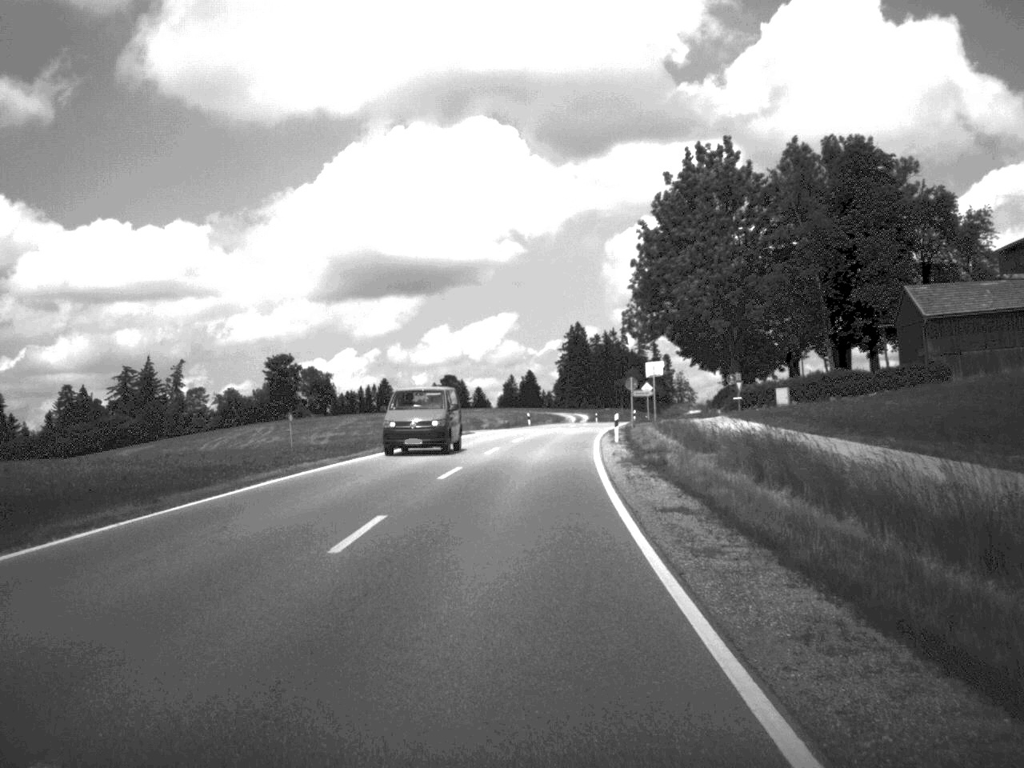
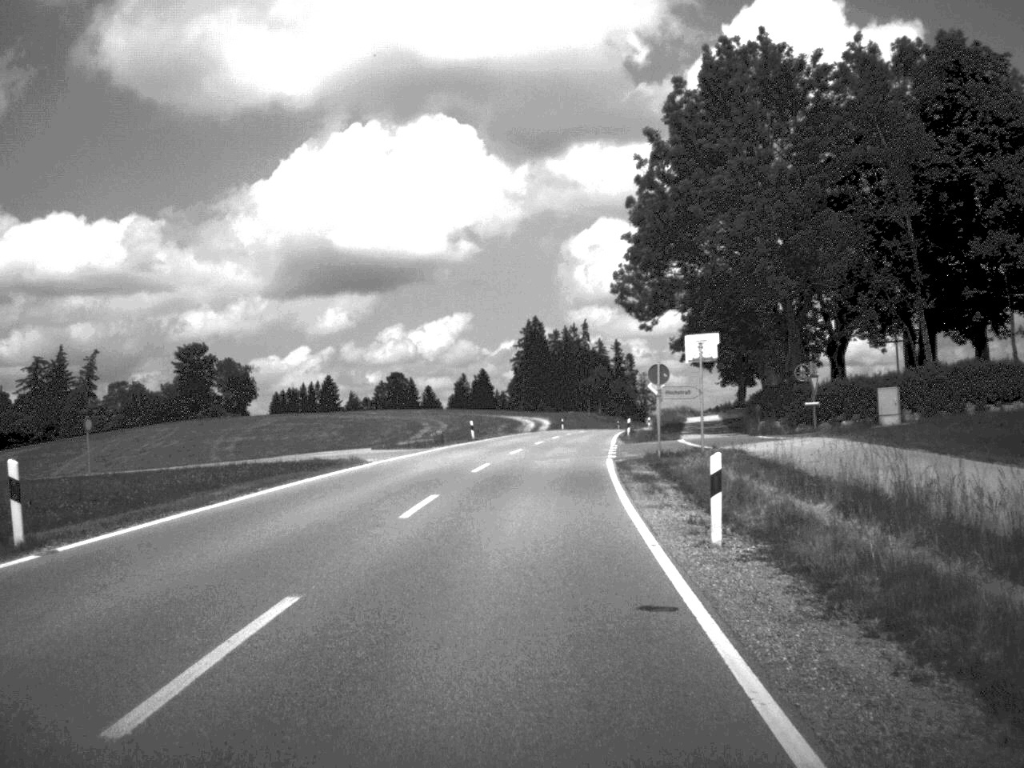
(+0.5, +30.4) m; +2°
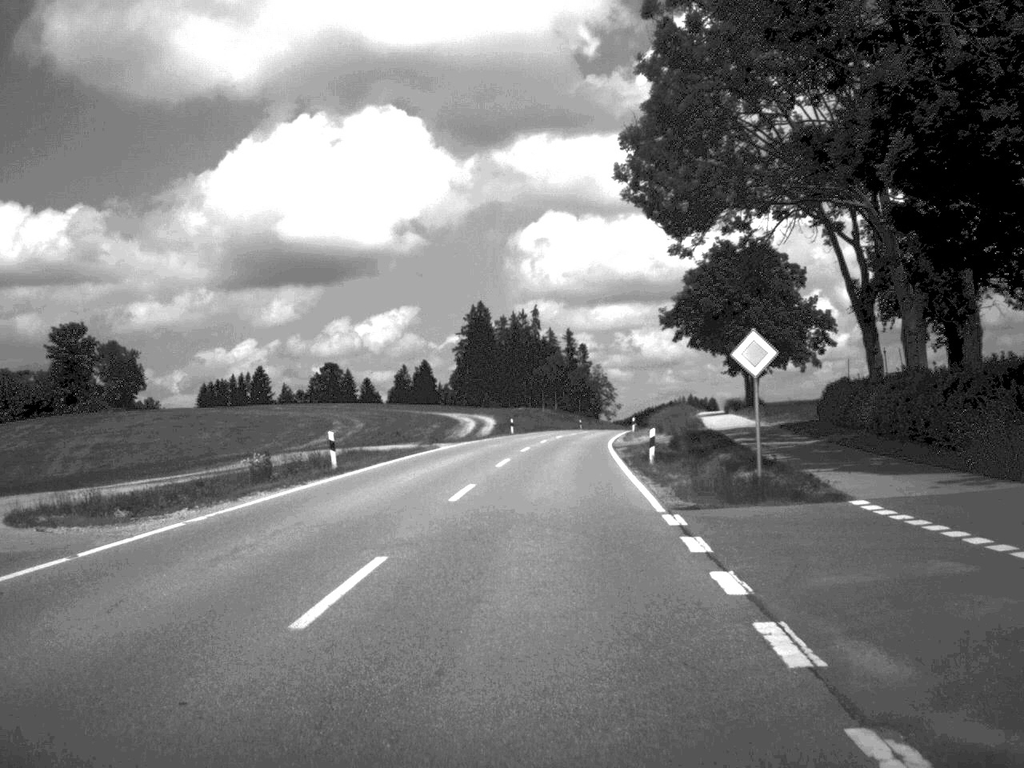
(+0.6, +32.2) m; +2°
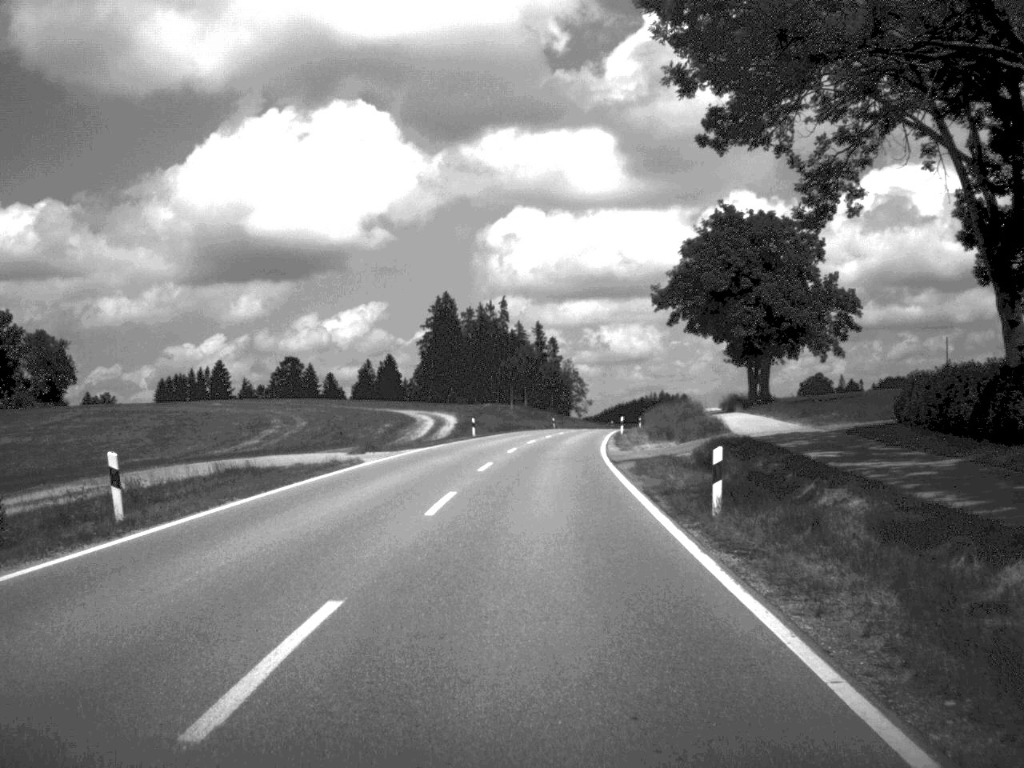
(+0.2, +14.6) m; +1°
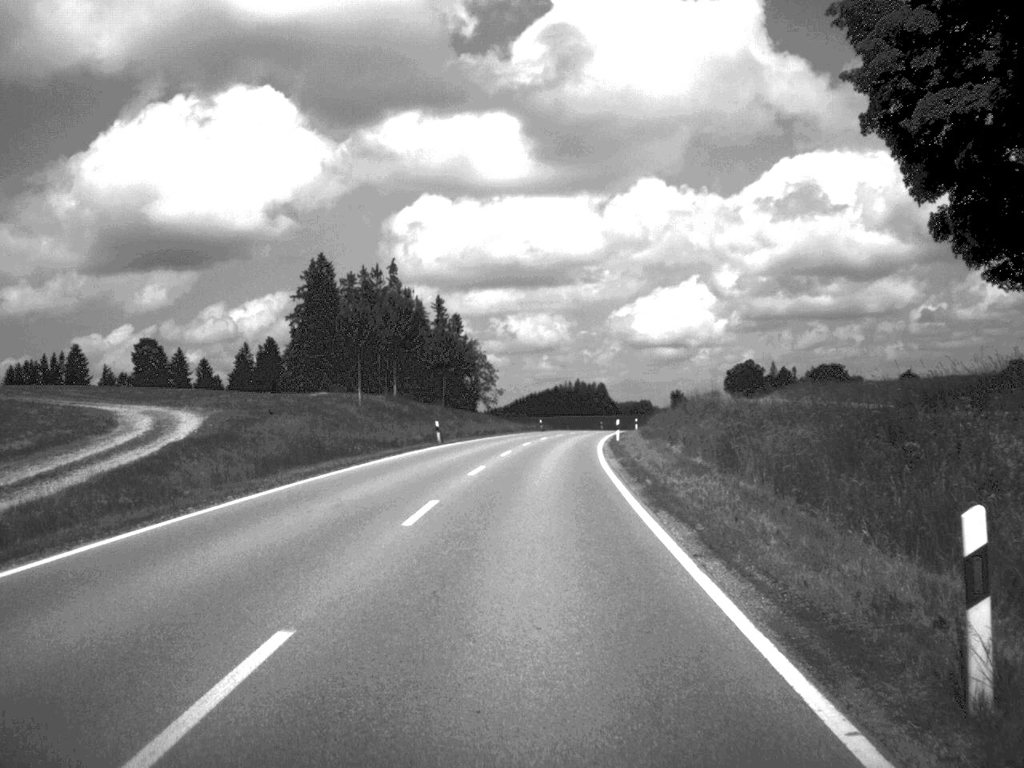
(+2.1, +59.8) m; +4°
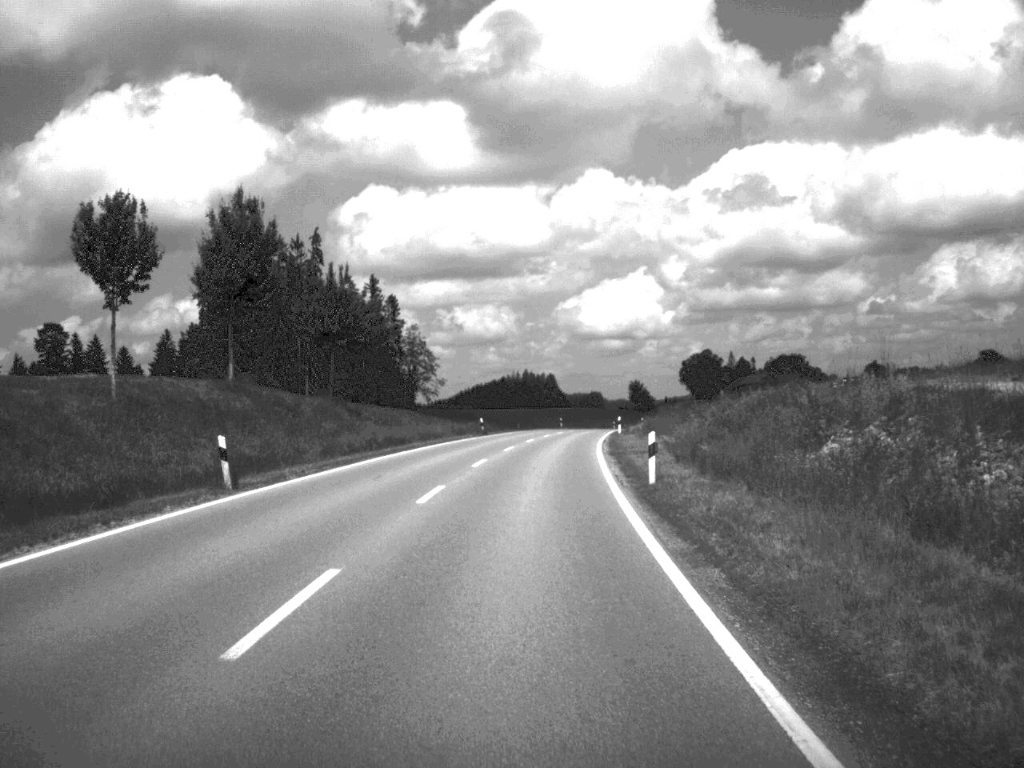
(+0.7, +32.1) m; +2°
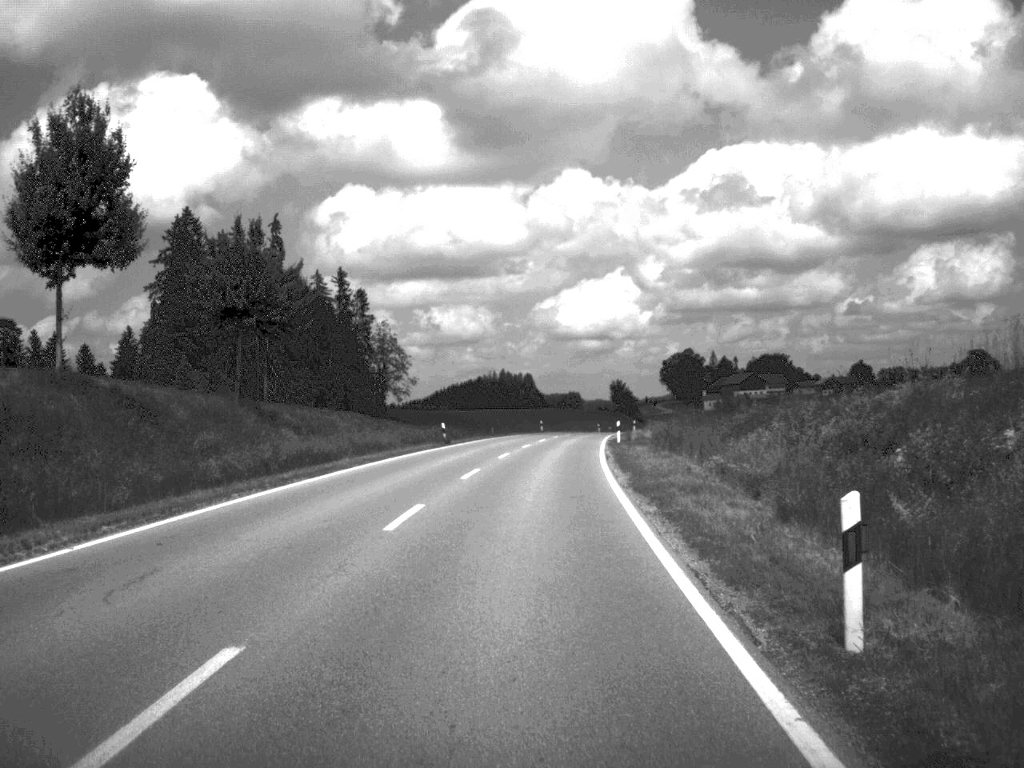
(+0.1, +15.4) m; +1°
